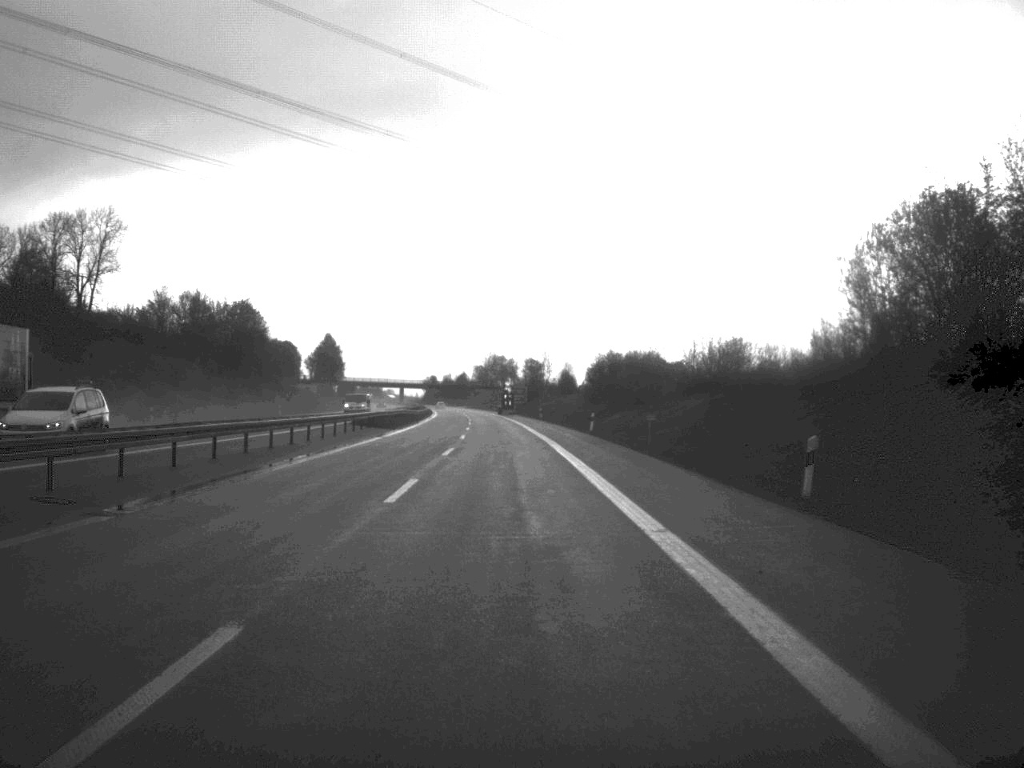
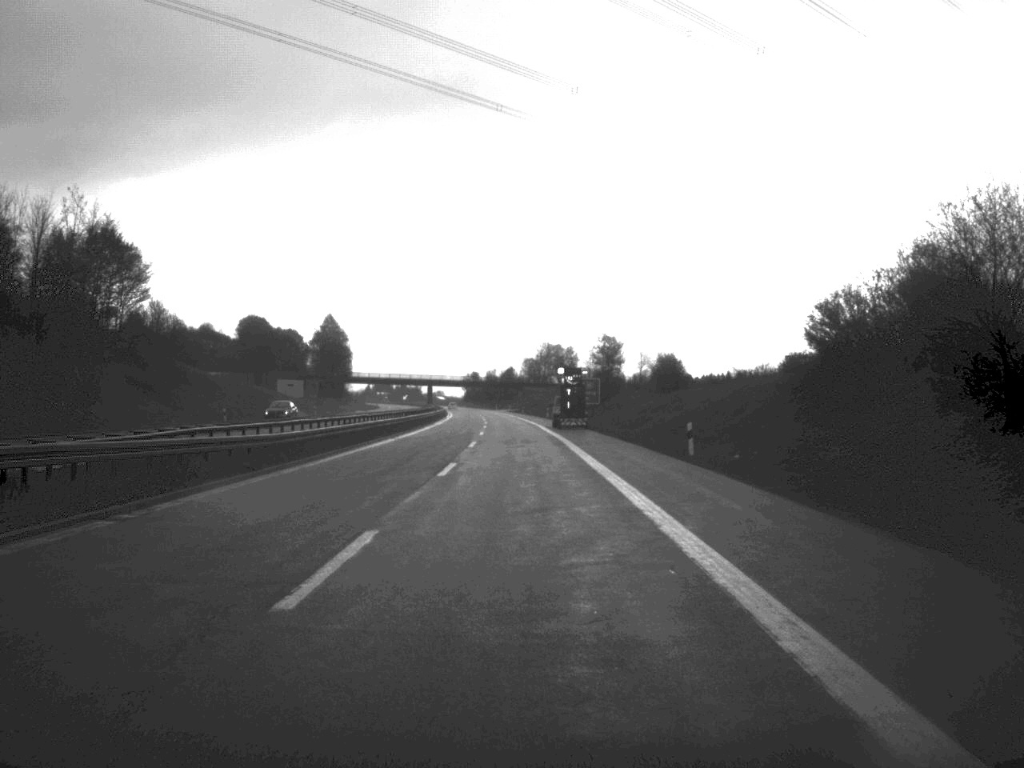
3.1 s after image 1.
(-1.8, +81.4) m; -3°
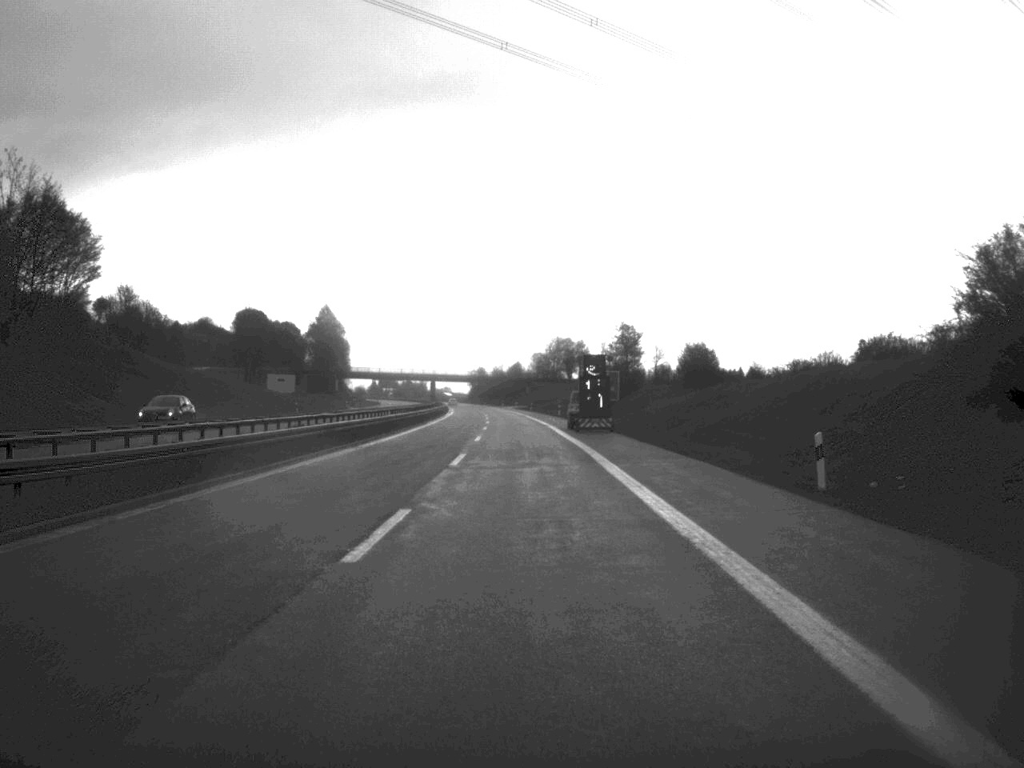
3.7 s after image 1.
(-0.1, +15.3) m; 0°
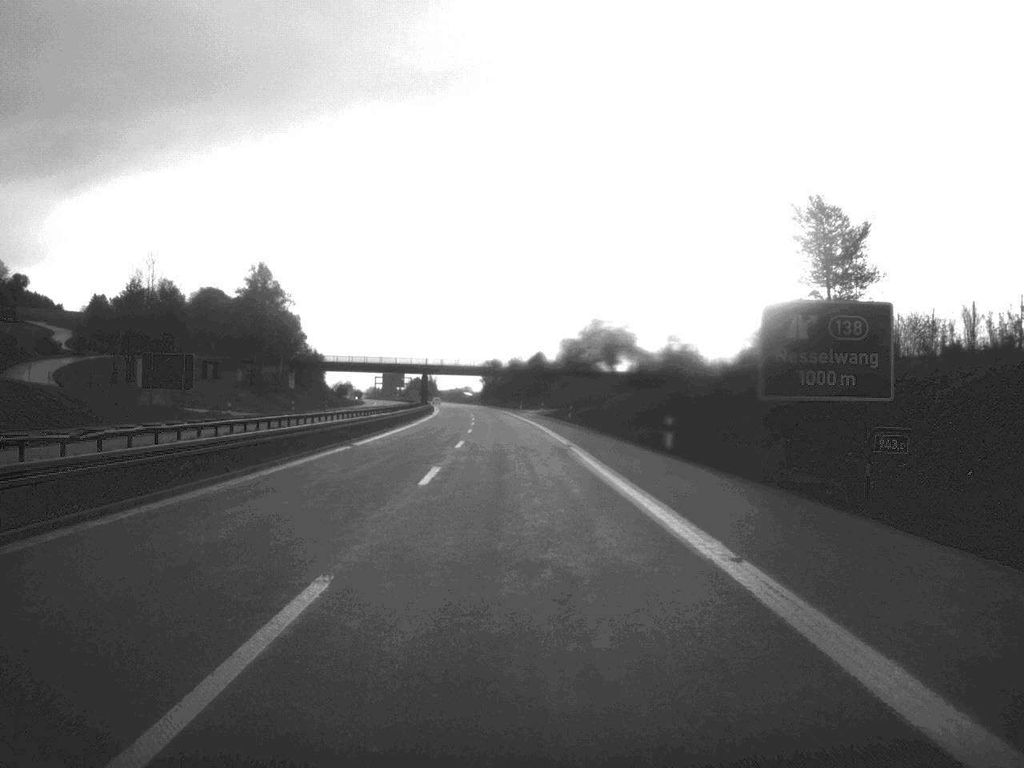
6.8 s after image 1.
(-0.8, +78.1) m; -1°
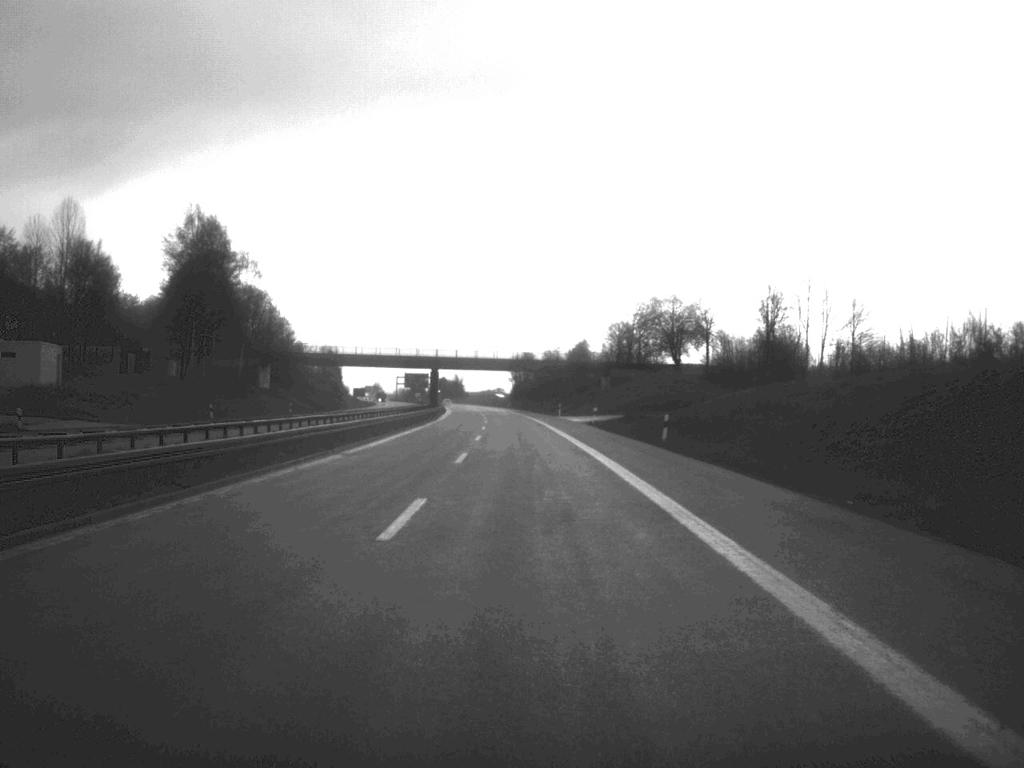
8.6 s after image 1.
(-0.6, +44.4) m; -2°
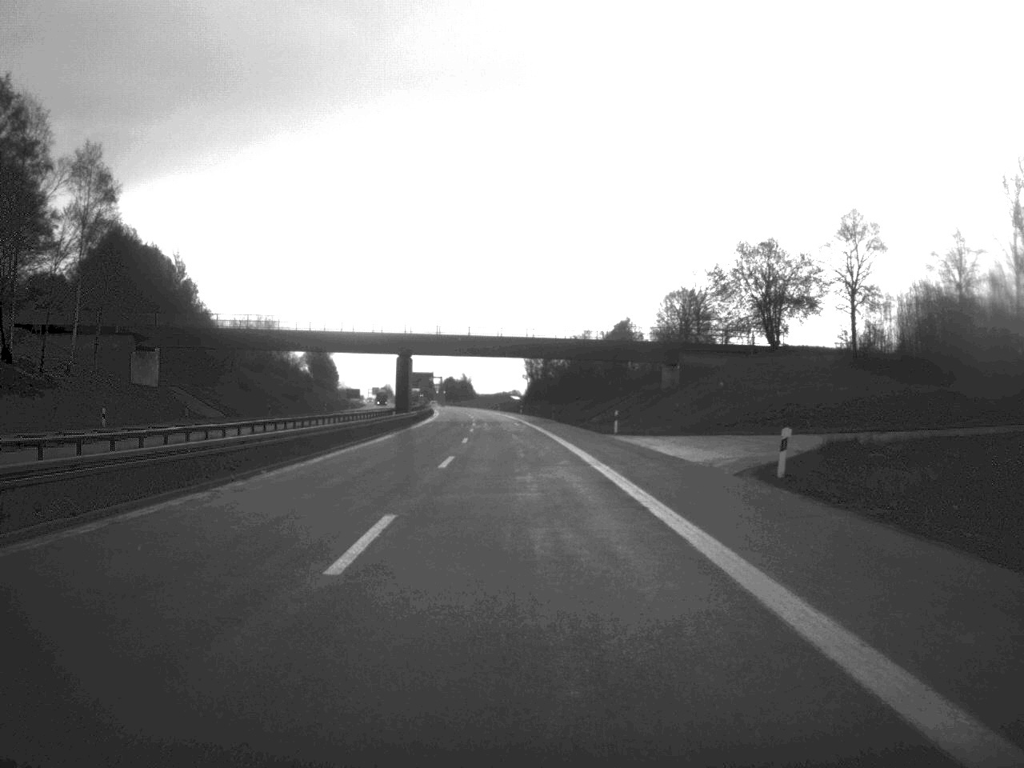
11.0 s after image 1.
(-0.3, +55.7) m; -1°
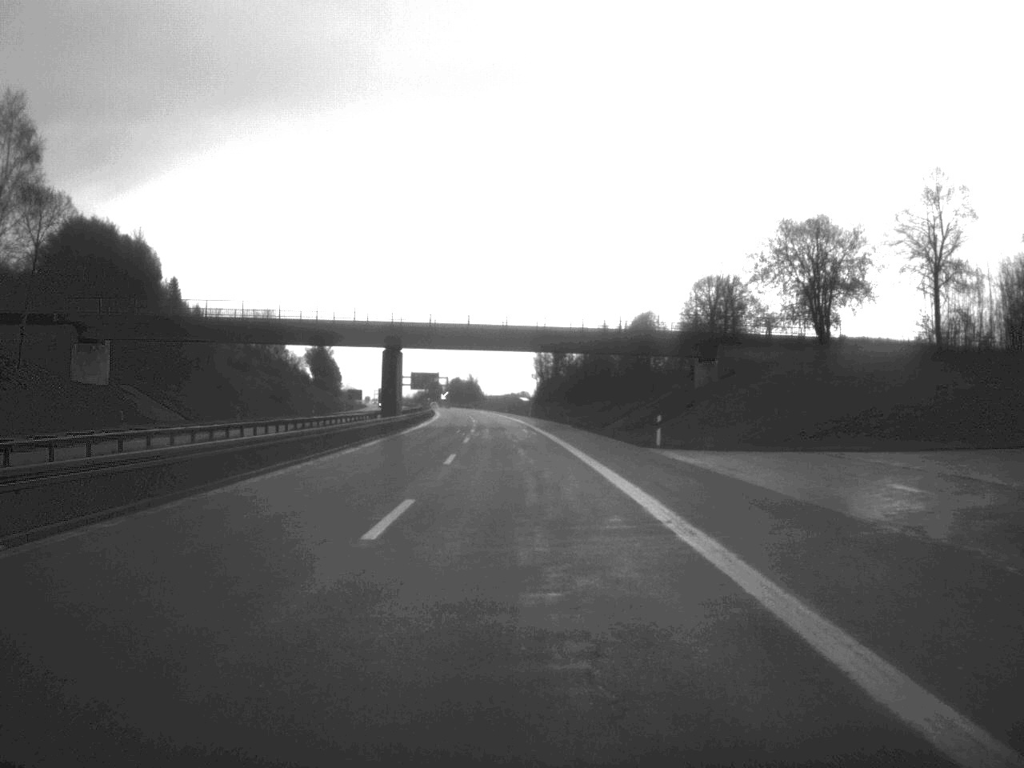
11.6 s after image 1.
(-0.1, +15.3) m; 0°
